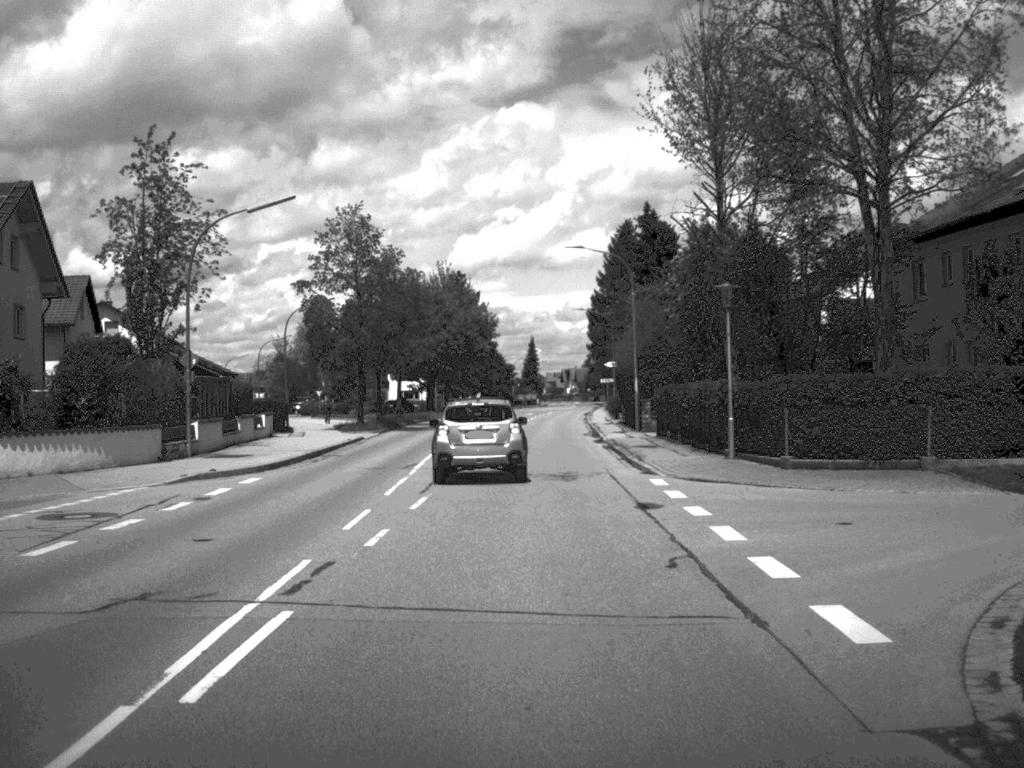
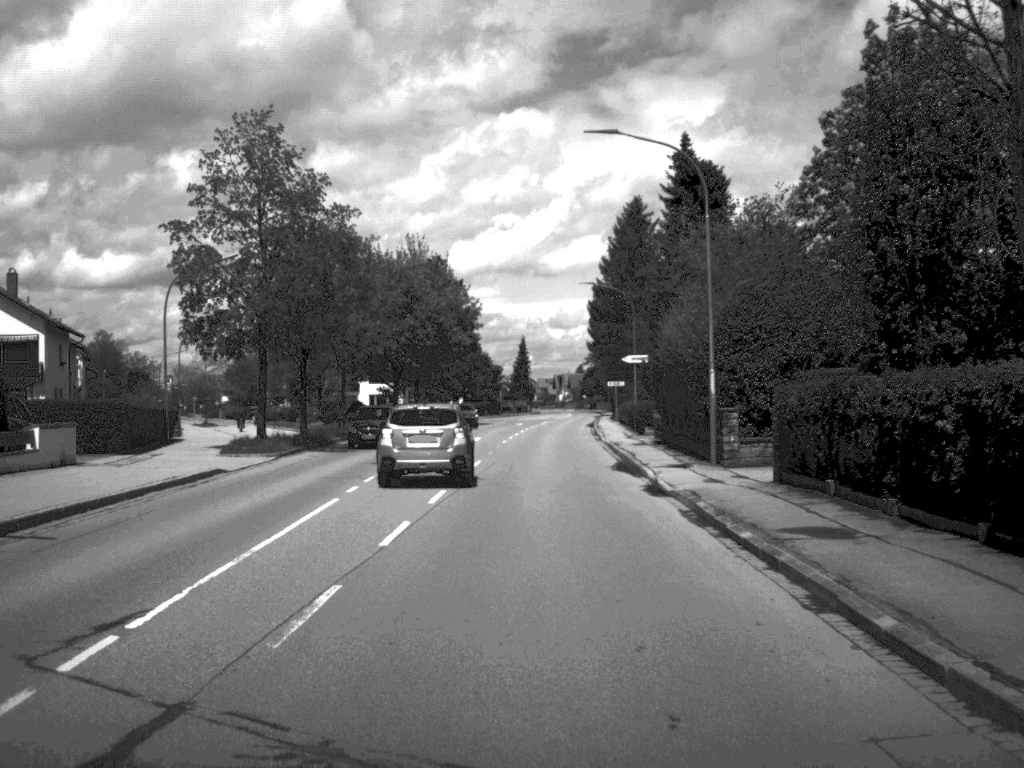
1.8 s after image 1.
(0.0, +22.3) m; 0°
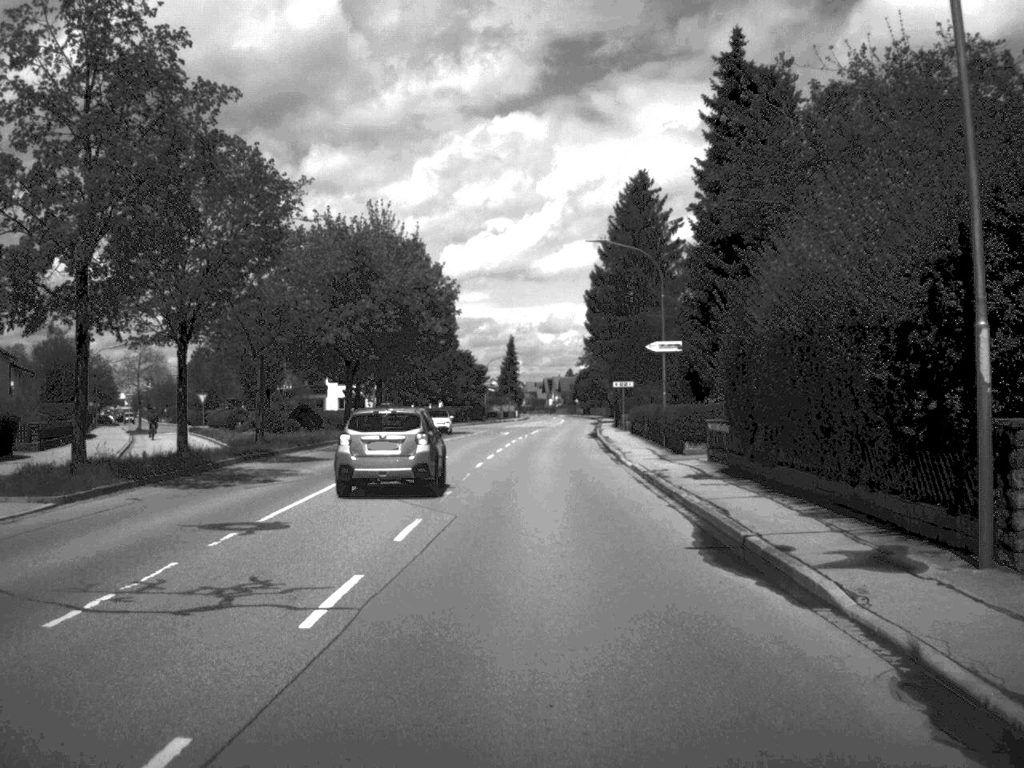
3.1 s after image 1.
(0.0, +16.9) m; 0°
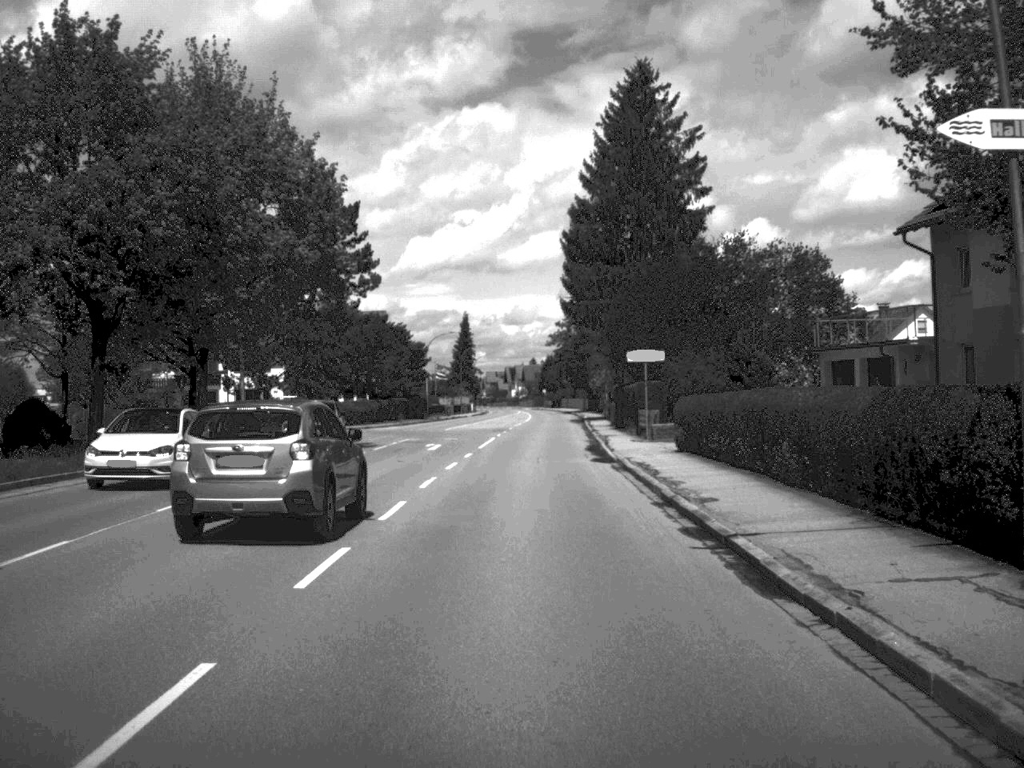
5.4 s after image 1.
(+0.5, +33.9) m; +2°
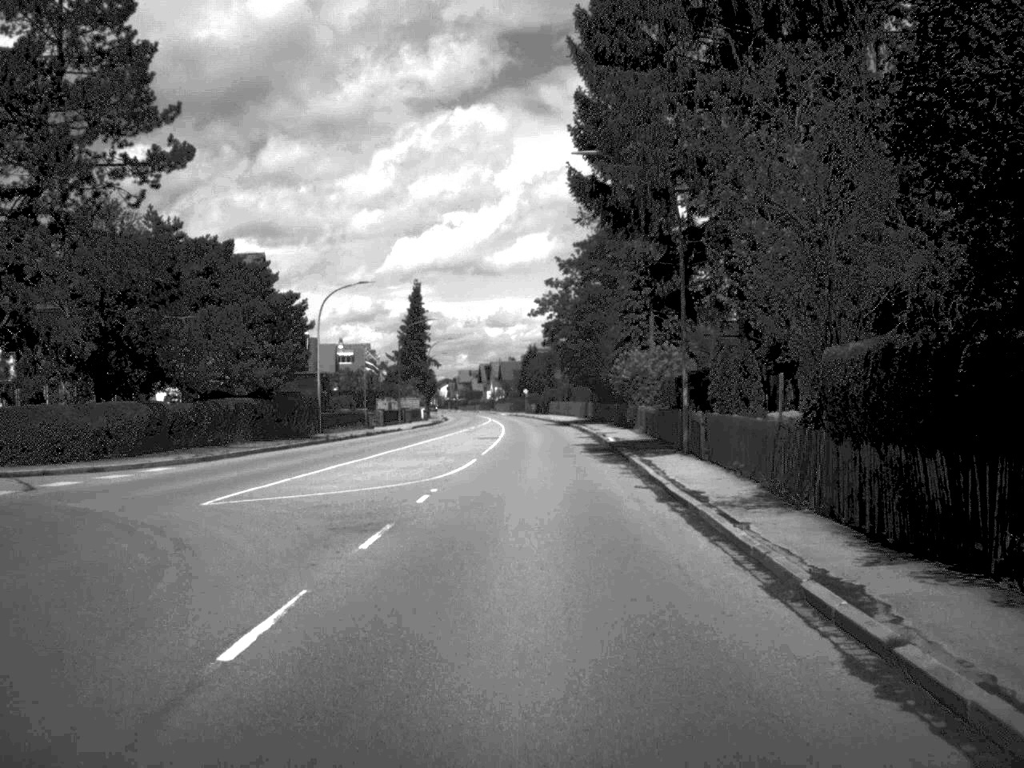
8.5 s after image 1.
(+0.4, +45.5) m; +1°
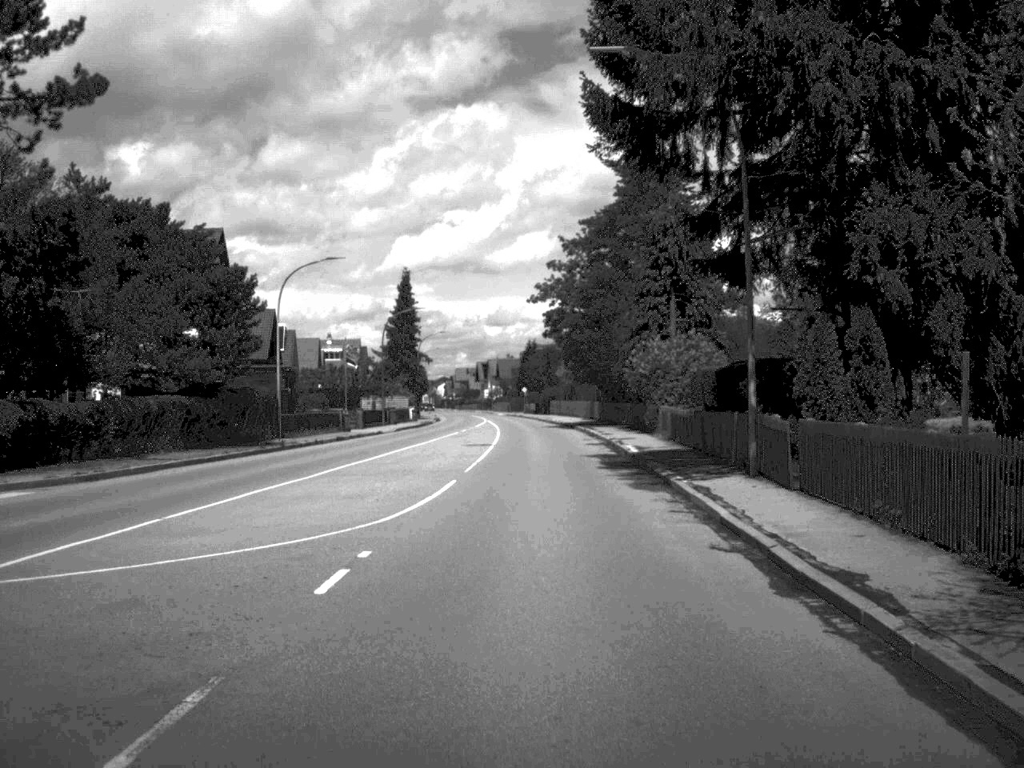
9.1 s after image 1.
(0.0, +9.3) m; 0°
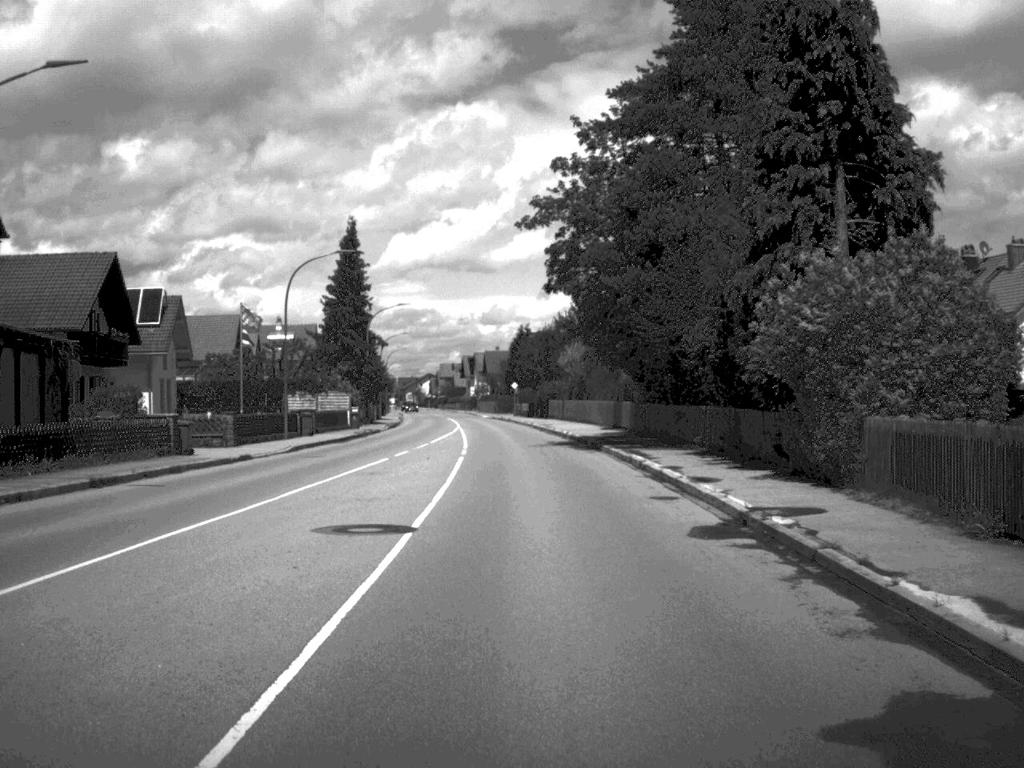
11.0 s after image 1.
(+0.1, +29.0) m; 0°
